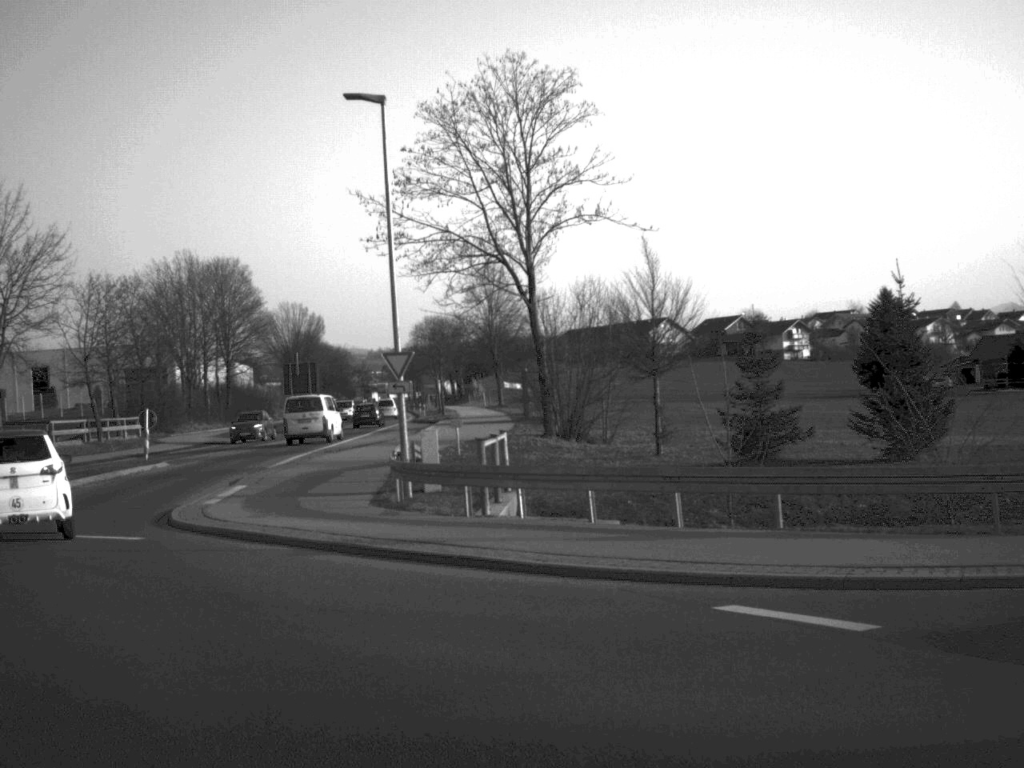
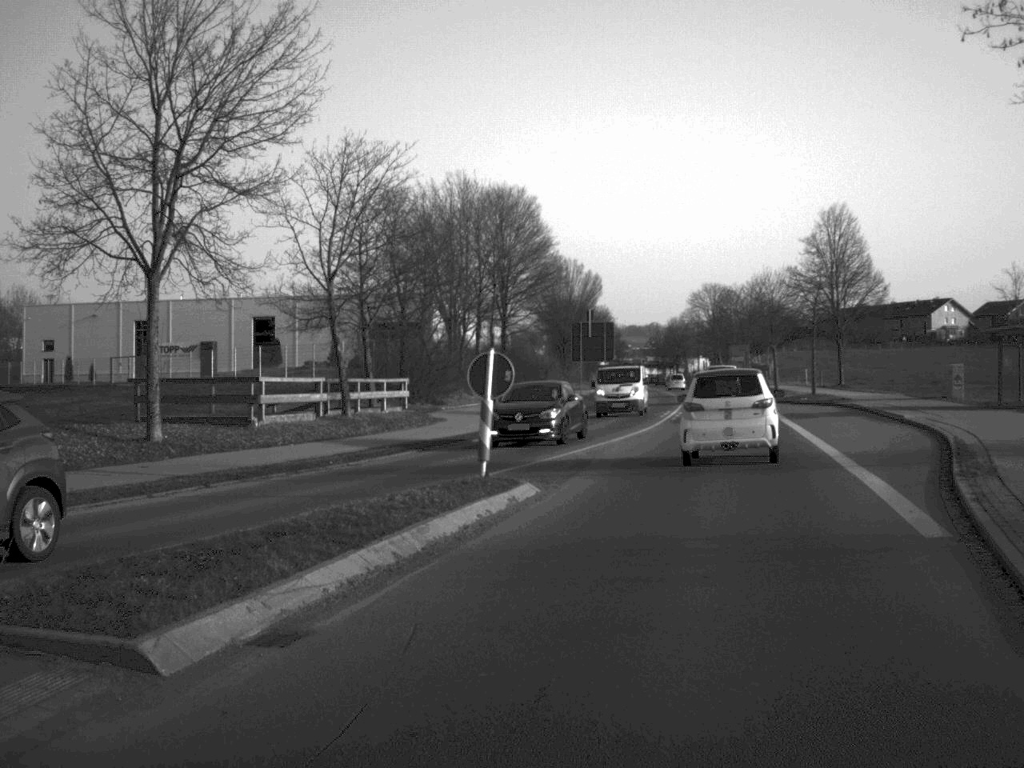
(-7.7, +23.0) m; -8°
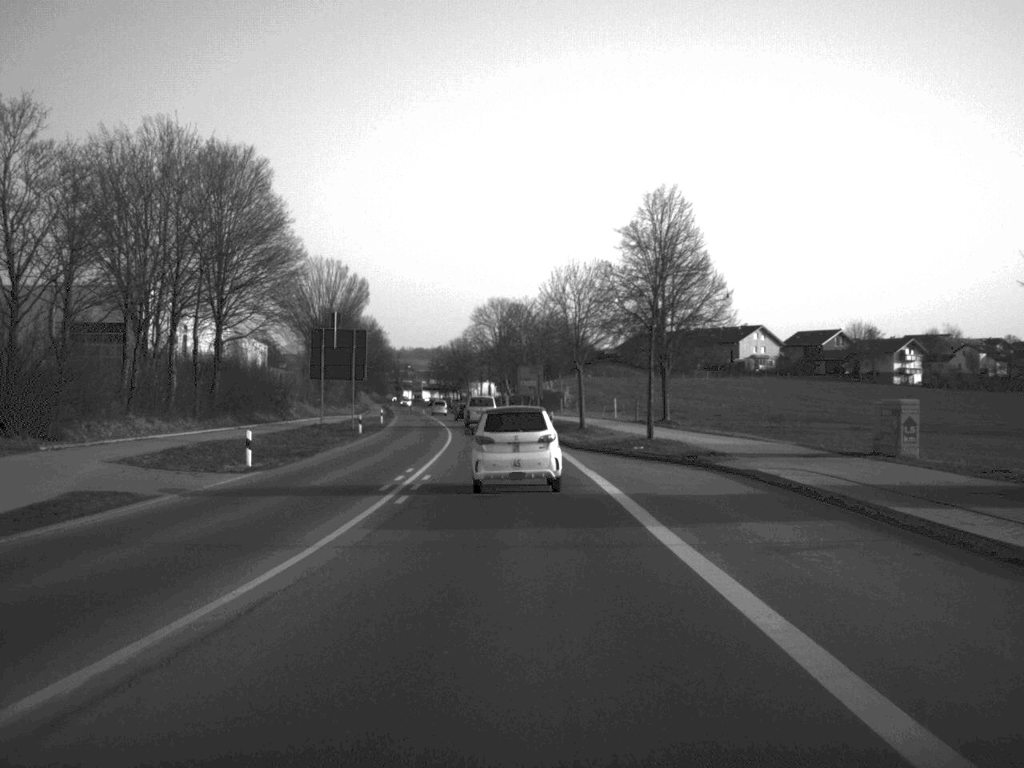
(+3.1, +22.8) m; +9°
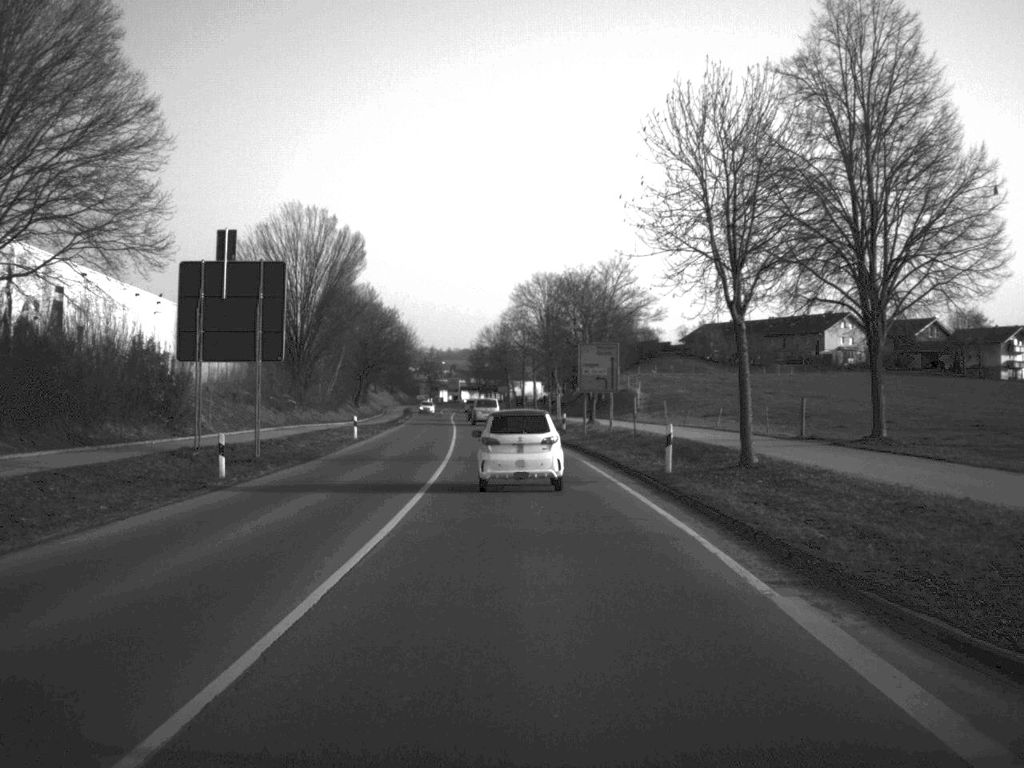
(-0.7, +35.8) m; -2°
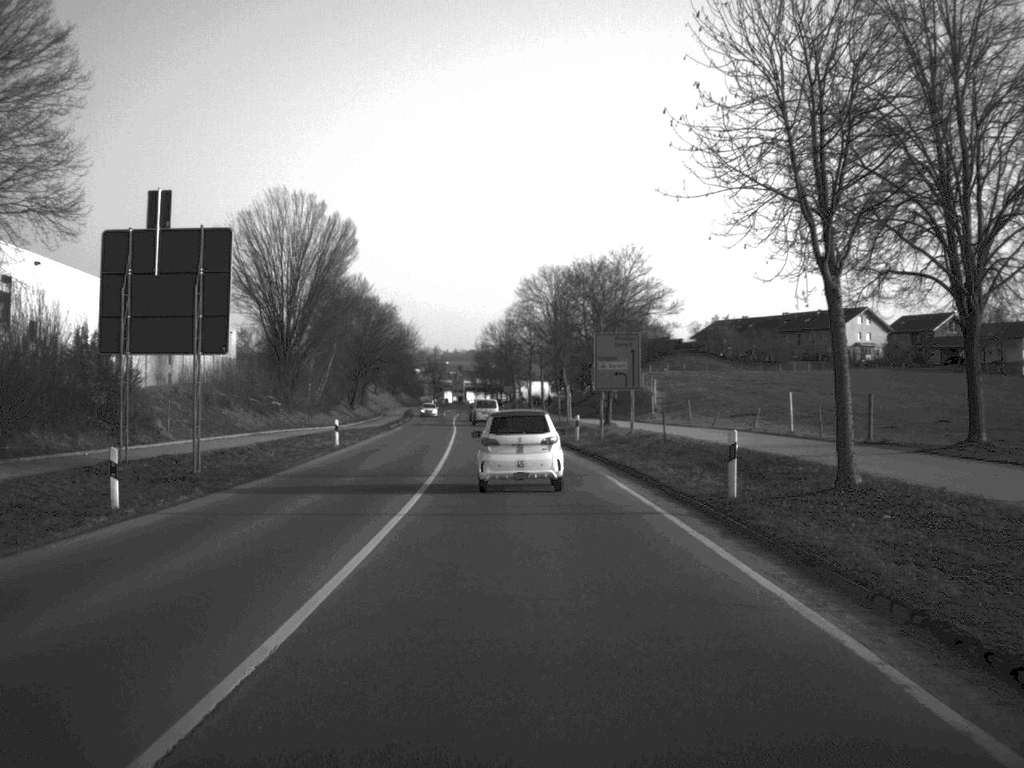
(0.0, +7.5) m; 0°
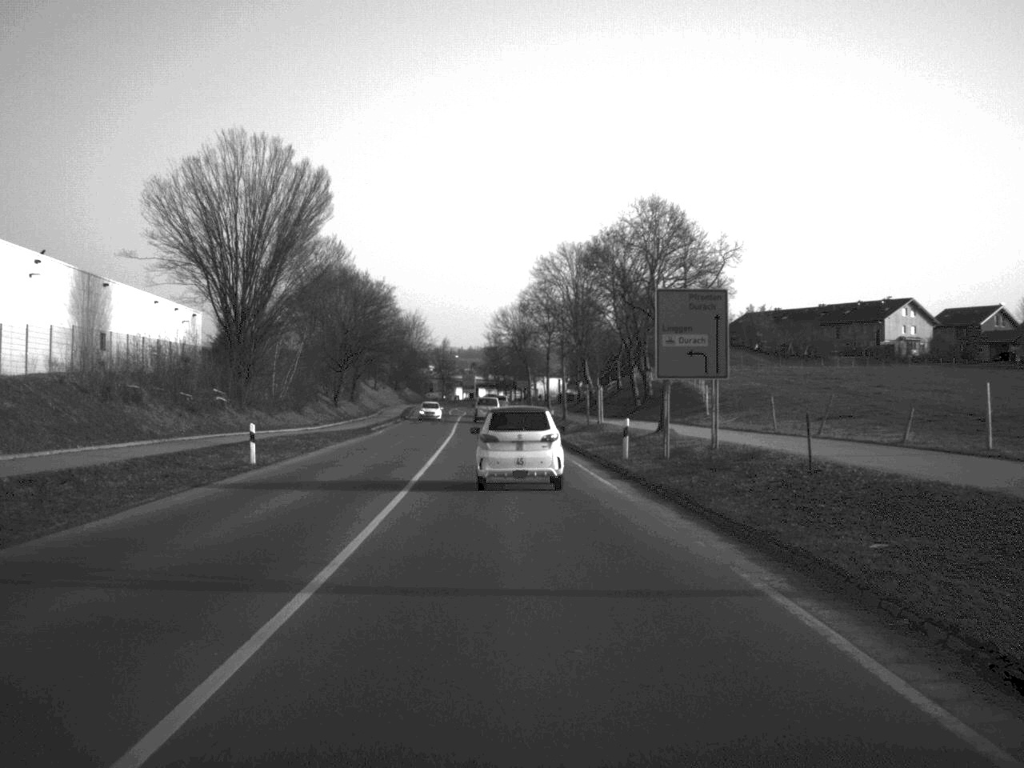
(-0.1, +17.6) m; -1°
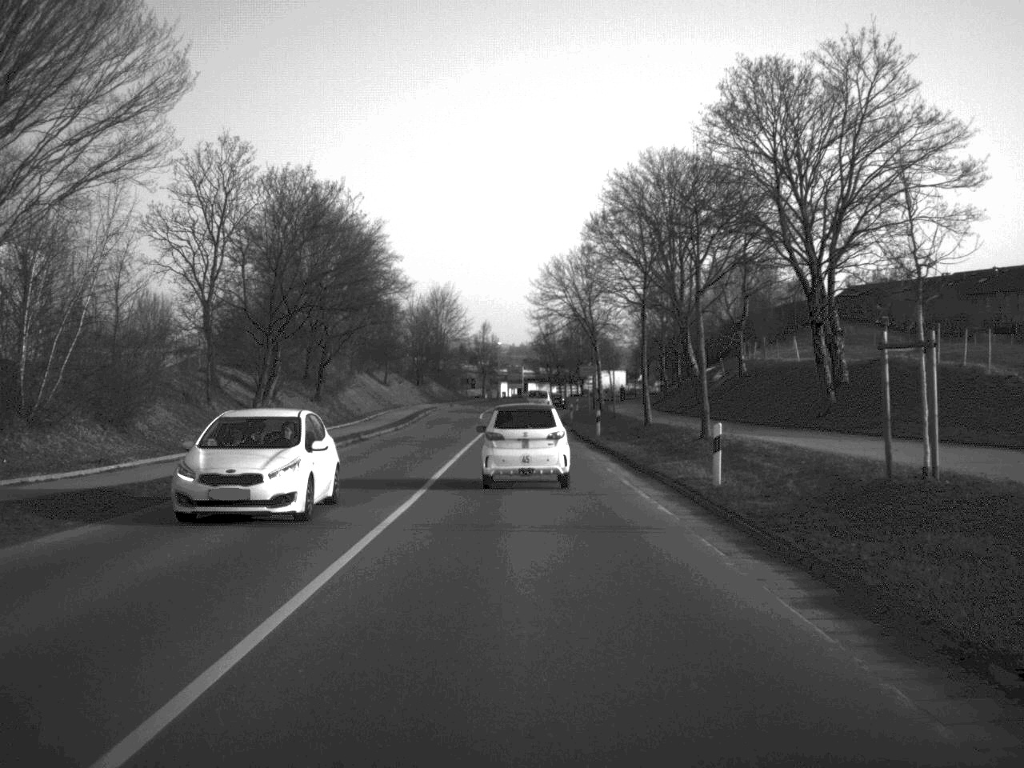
(-0.9, +41.7) m; -2°
